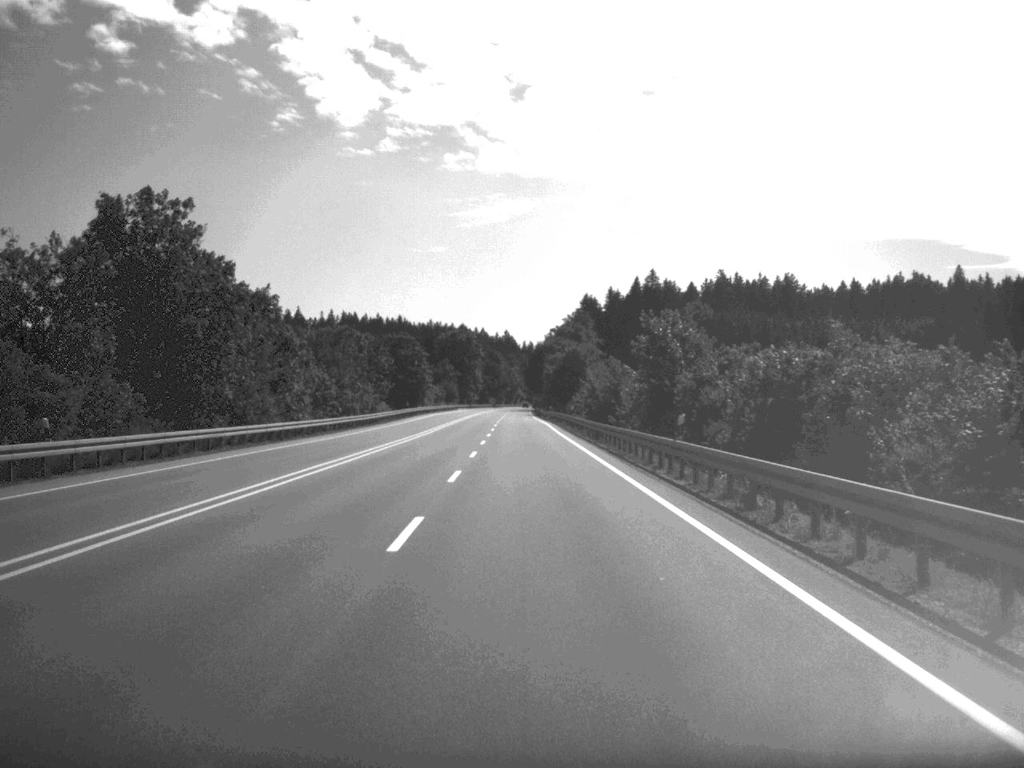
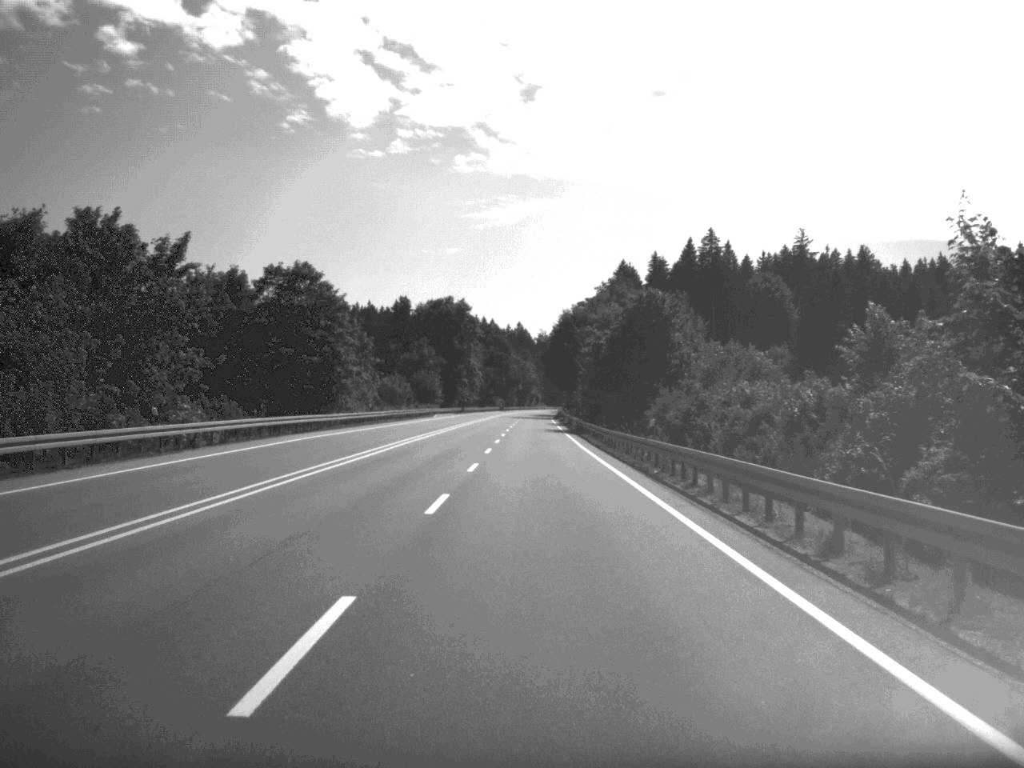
(-0.7, +89.9) m; -1°
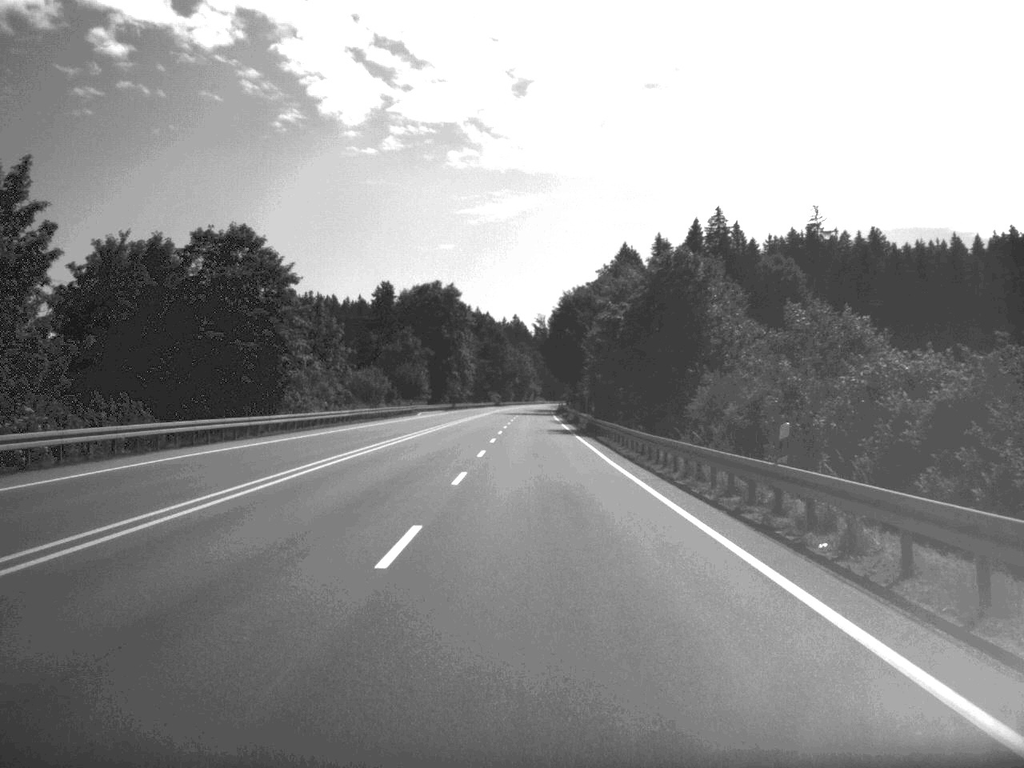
(0.0, +18.2) m; 0°
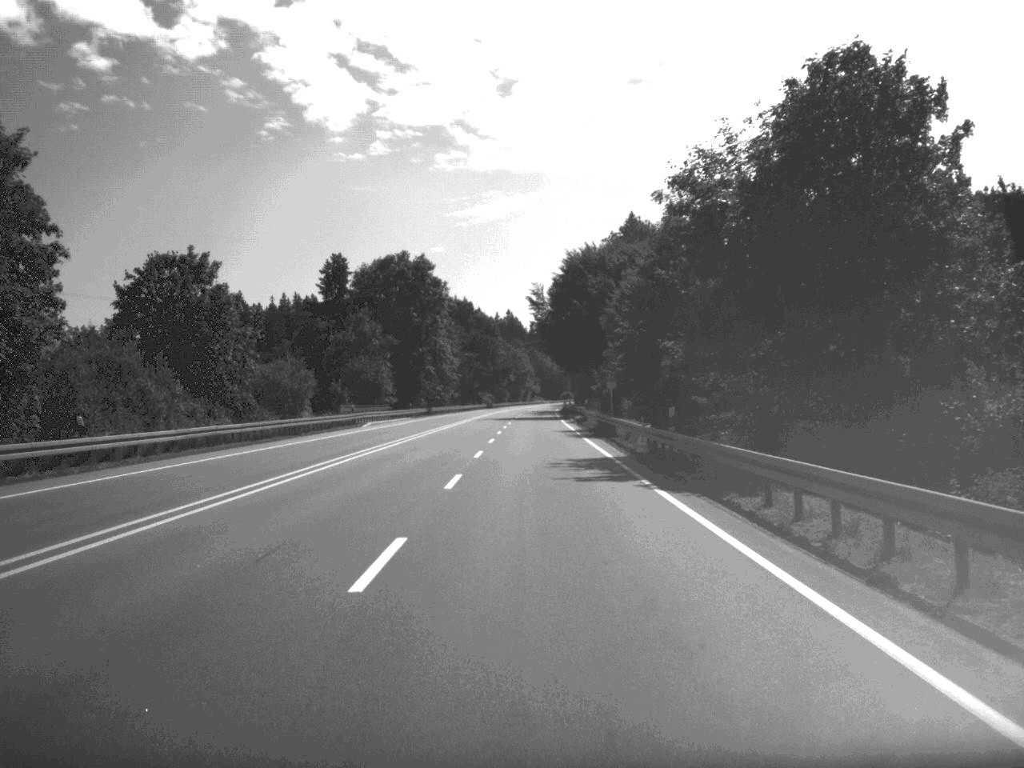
(+0.1, +37.1) m; 0°
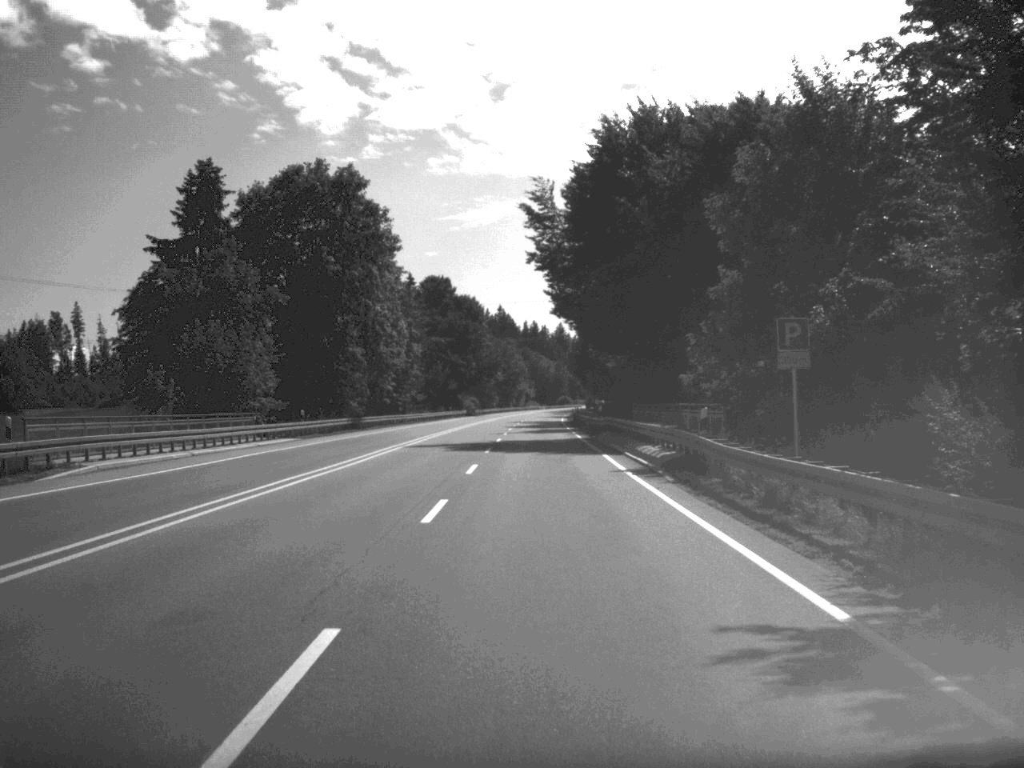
(0.0, +52.9) m; 0°
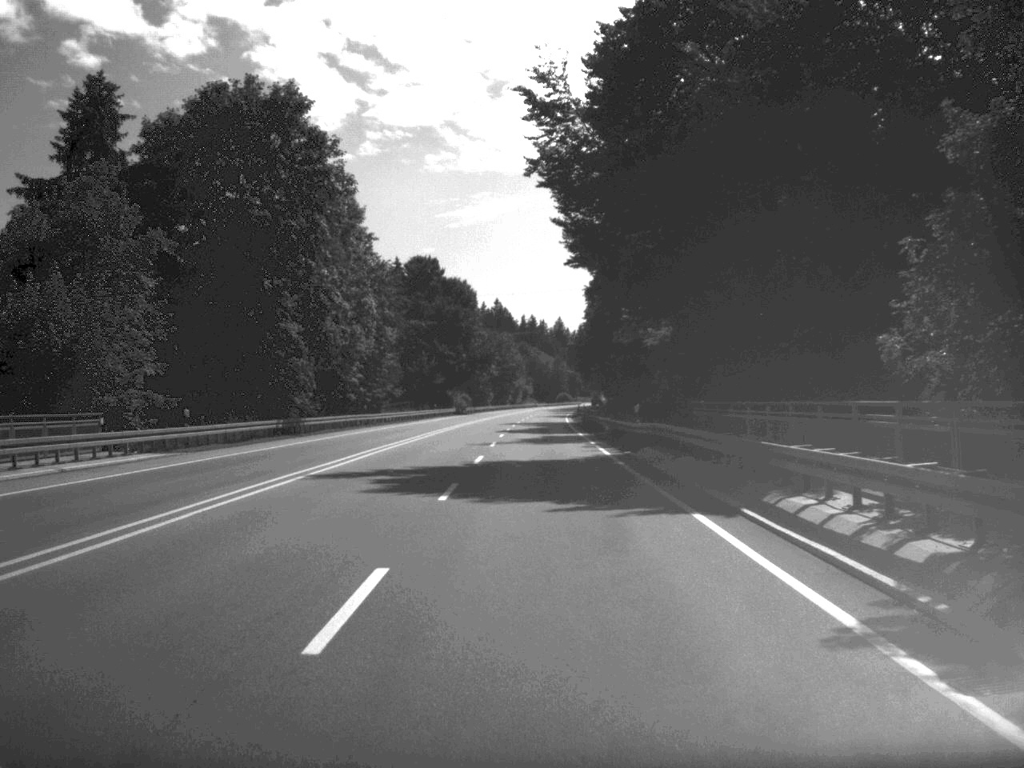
(0.0, +20.7) m; 0°
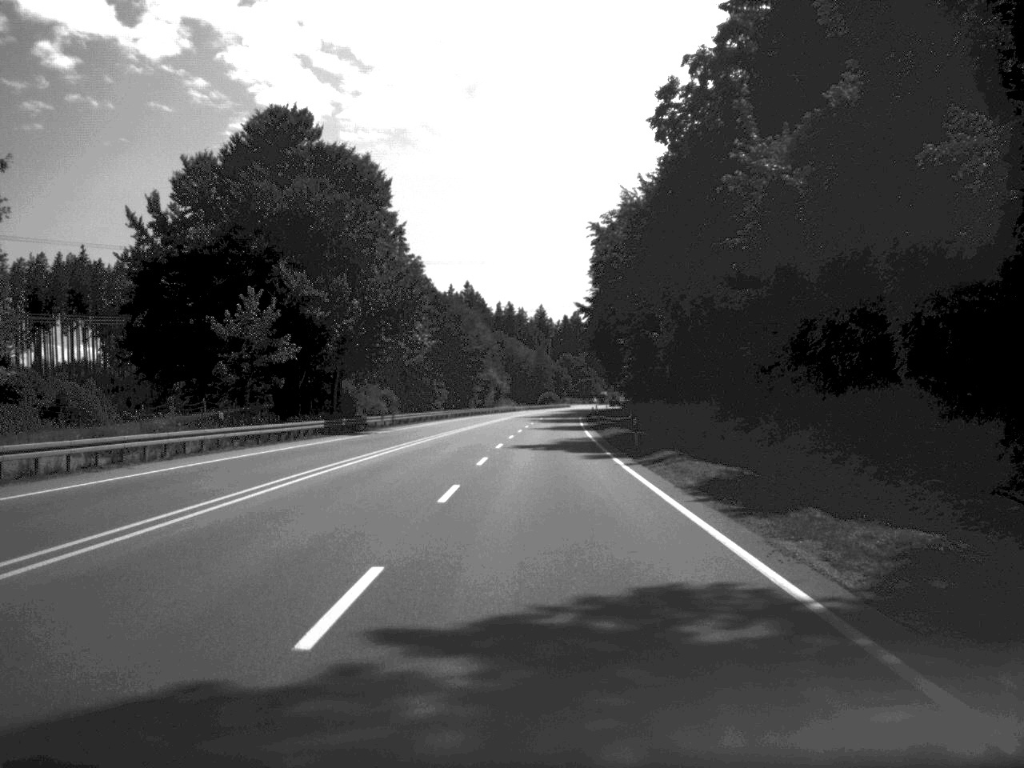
(+0.6, +88.5) m; +1°
